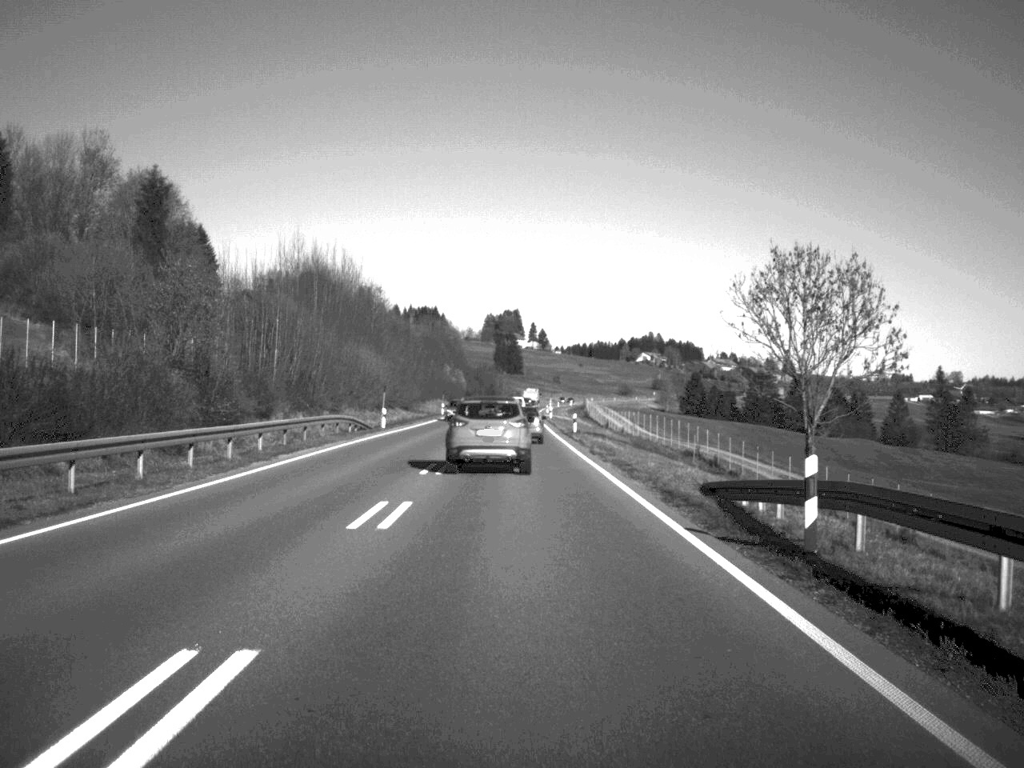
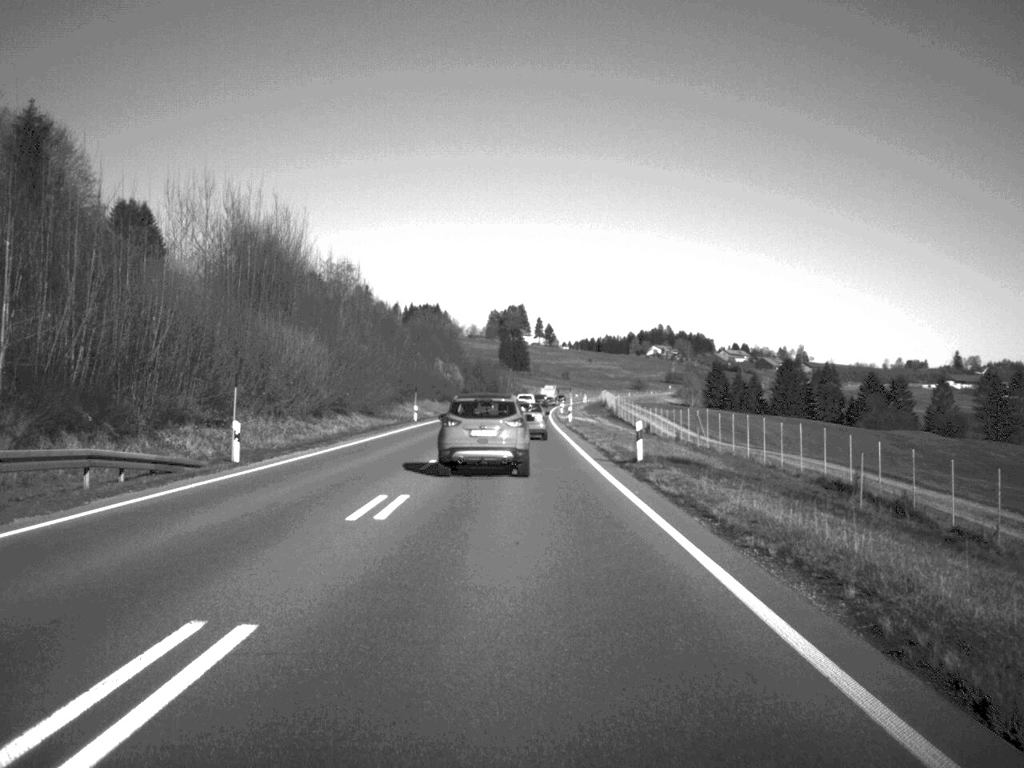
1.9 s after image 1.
(0.0, +34.8) m; 0°
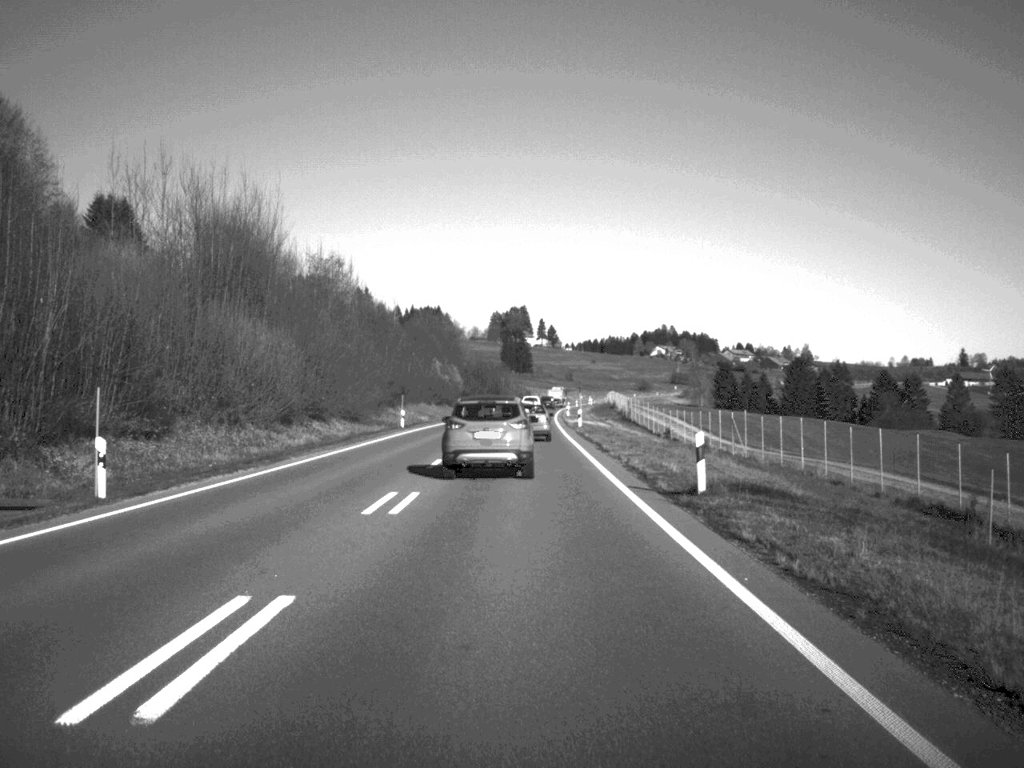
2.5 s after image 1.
(0.0, +10.5) m; 0°
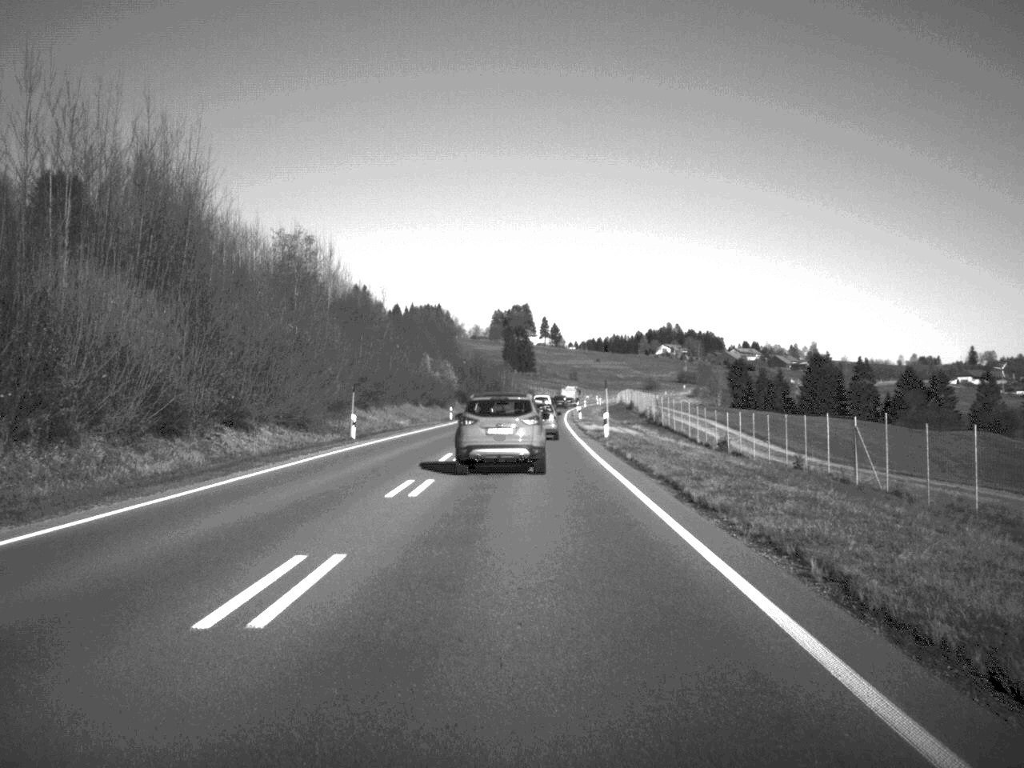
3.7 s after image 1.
(0.0, +21.3) m; 0°
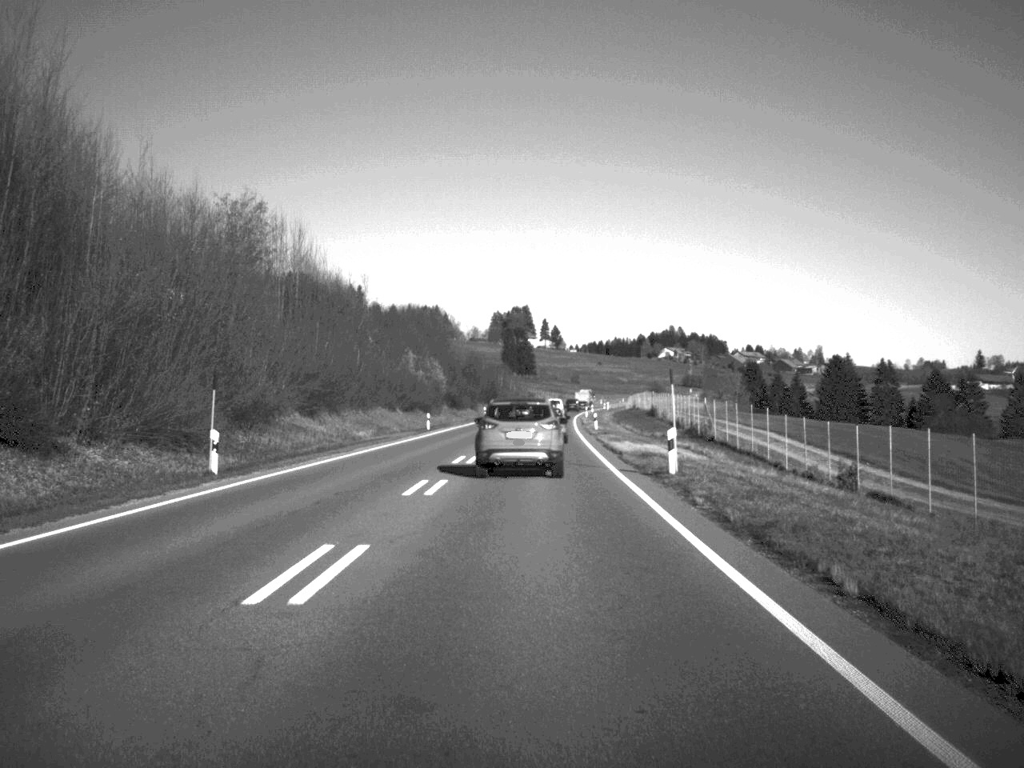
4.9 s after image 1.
(0.0, +22.6) m; 0°
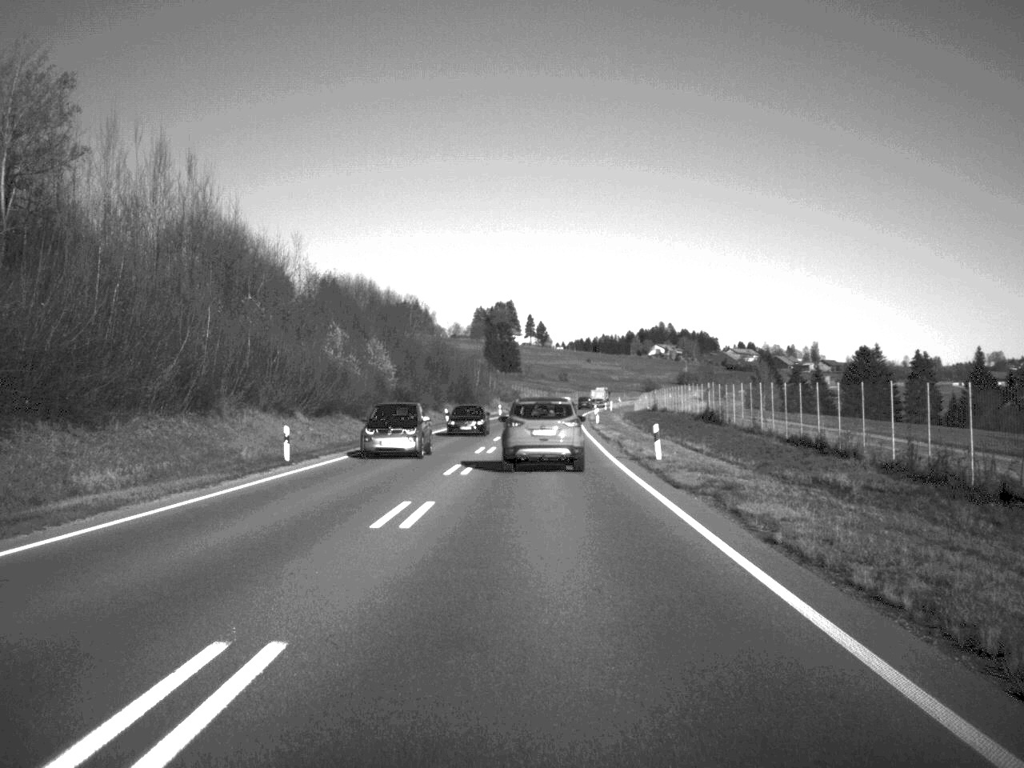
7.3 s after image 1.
(+0.2, +41.5) m; +1°
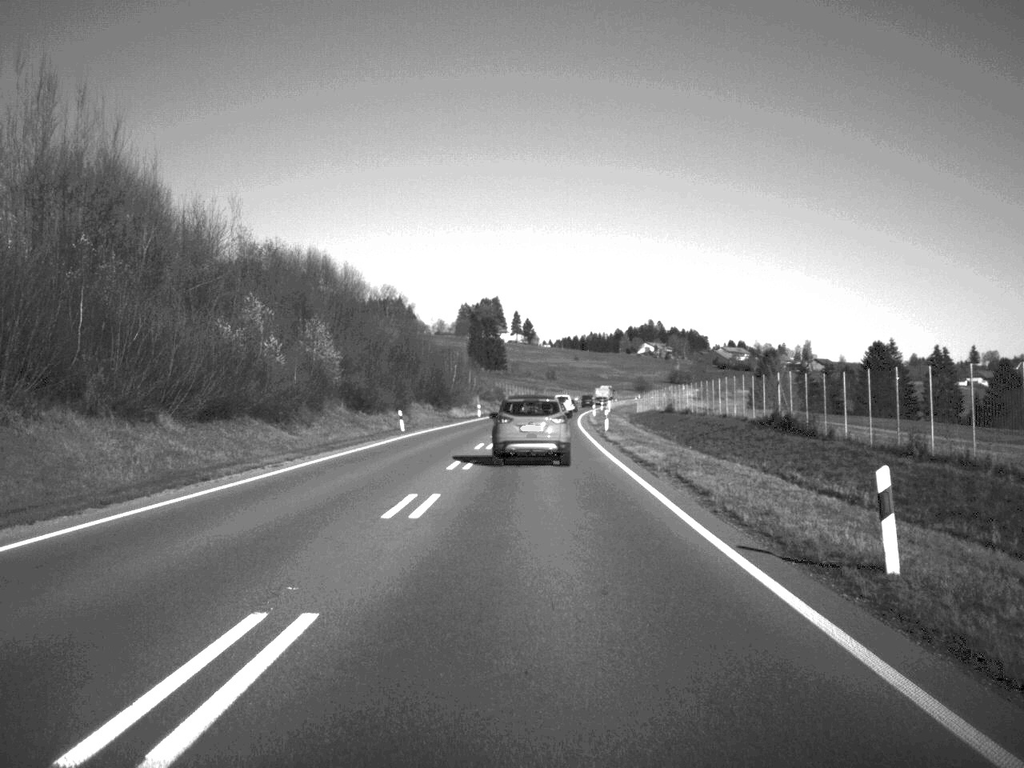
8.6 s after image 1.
(+0.1, +22.8) m; +1°
